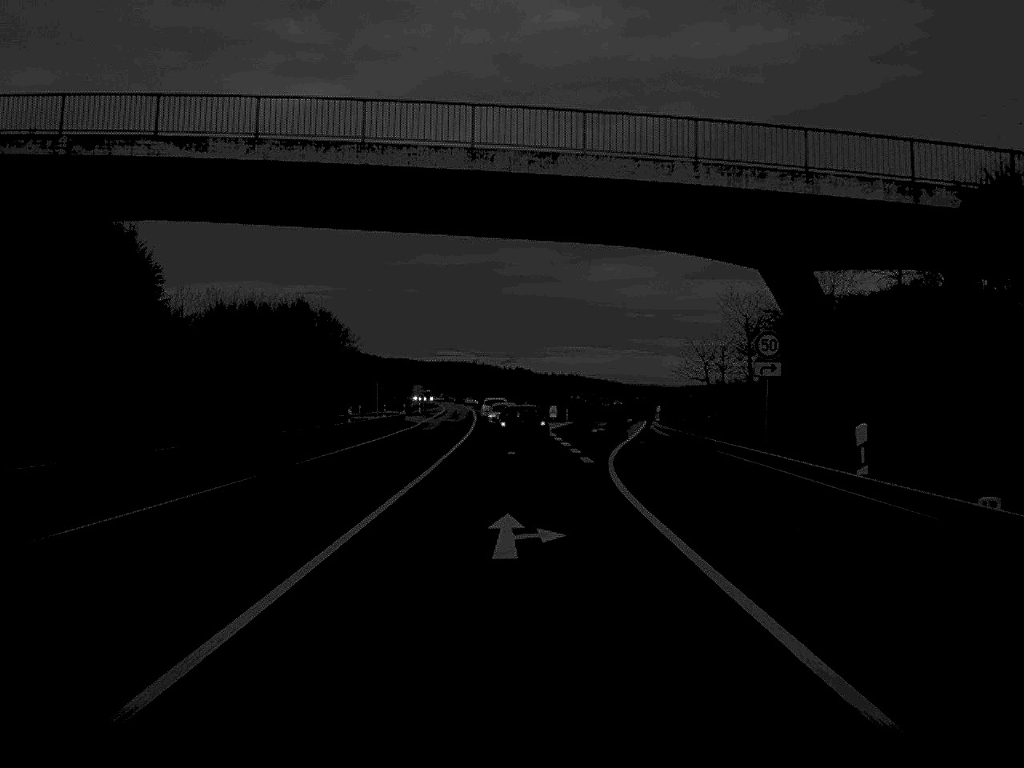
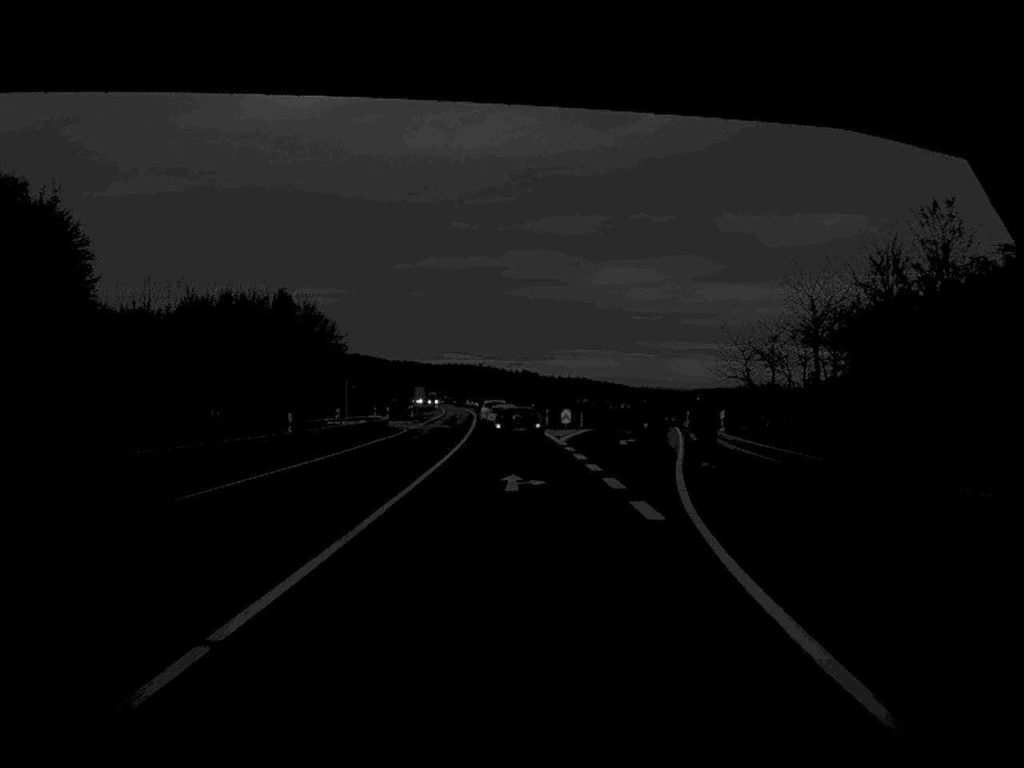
(0.0, +14.8) m; 0°
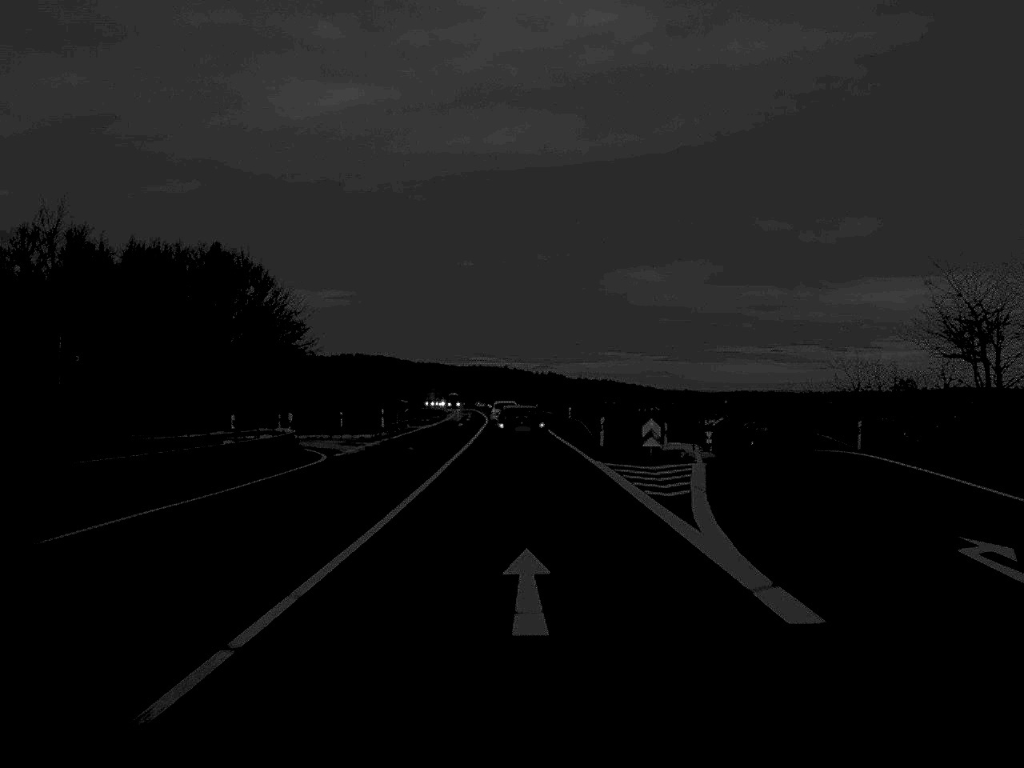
(-0.3, +38.1) m; -1°
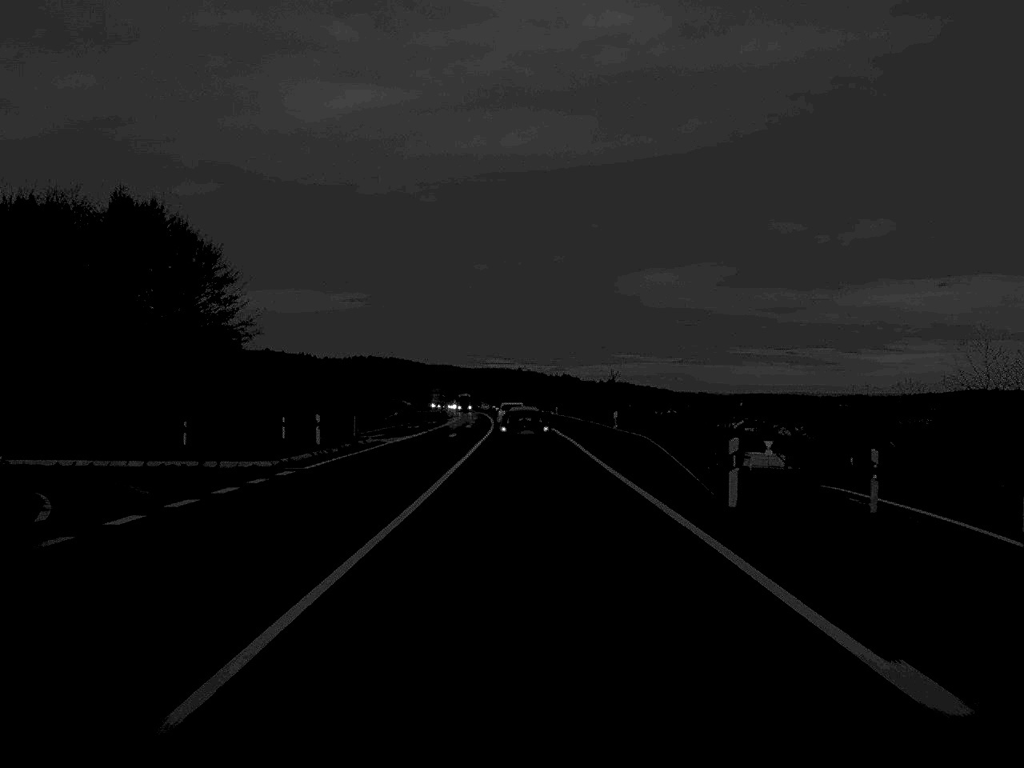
(-0.2, +25.8) m; -1°
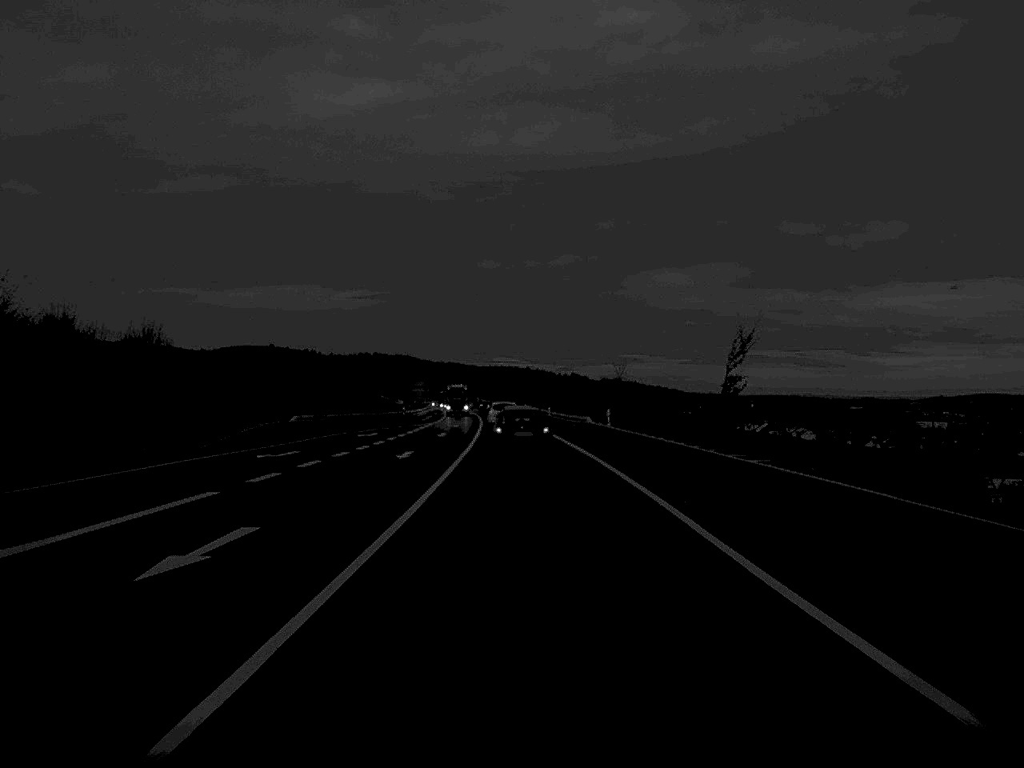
(-0.2, +52.3) m; 0°
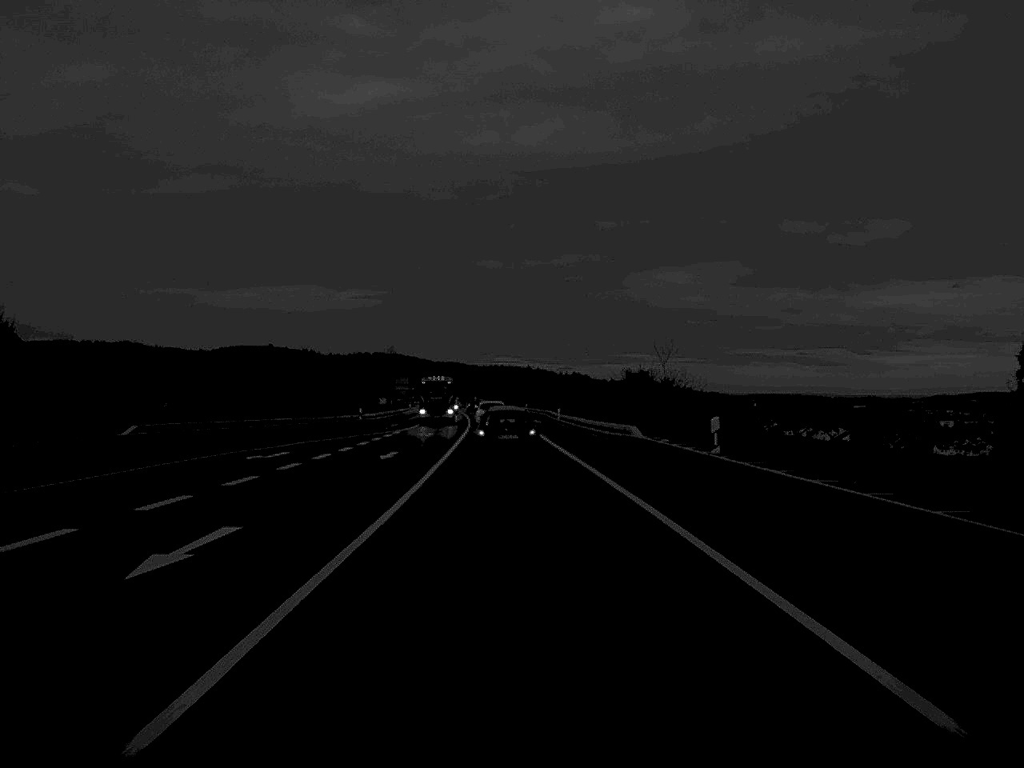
(0.0, +24.8) m; 0°
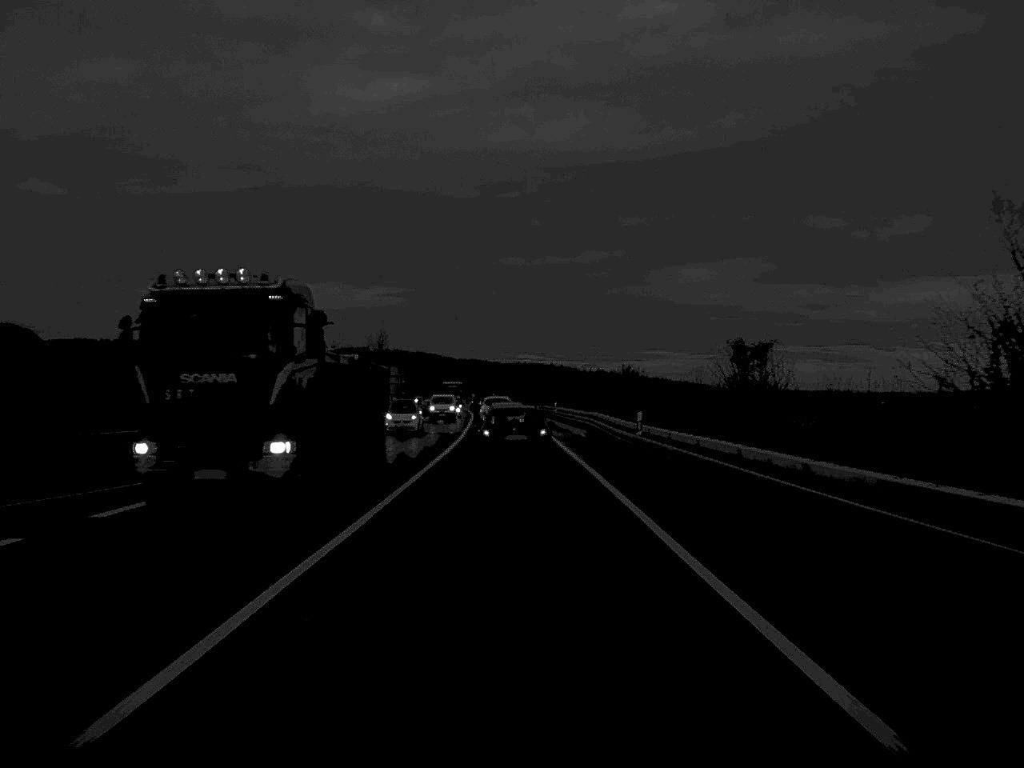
(-0.3, +37.8) m; -1°
